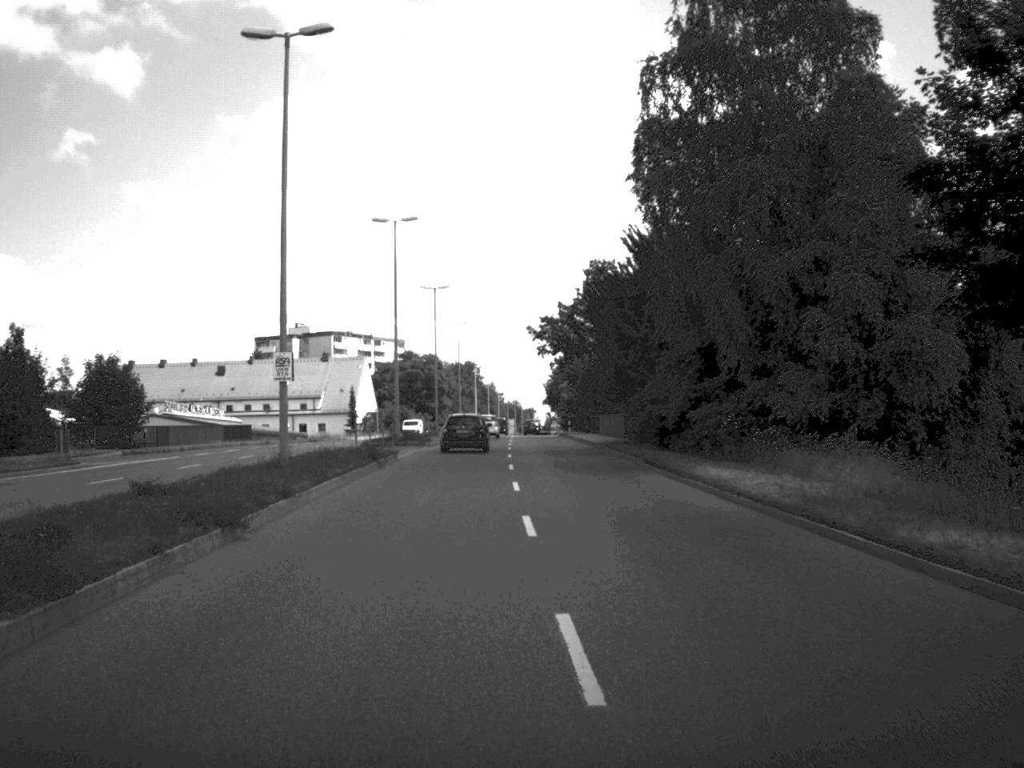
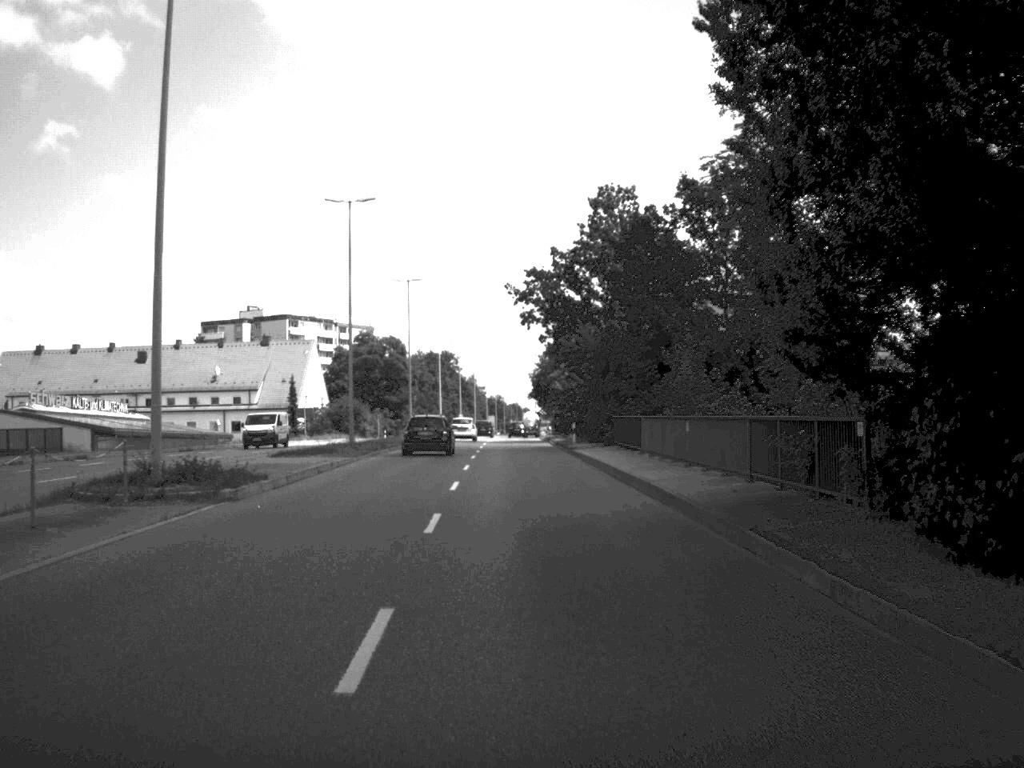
(+0.3, +35.1) m; +1°
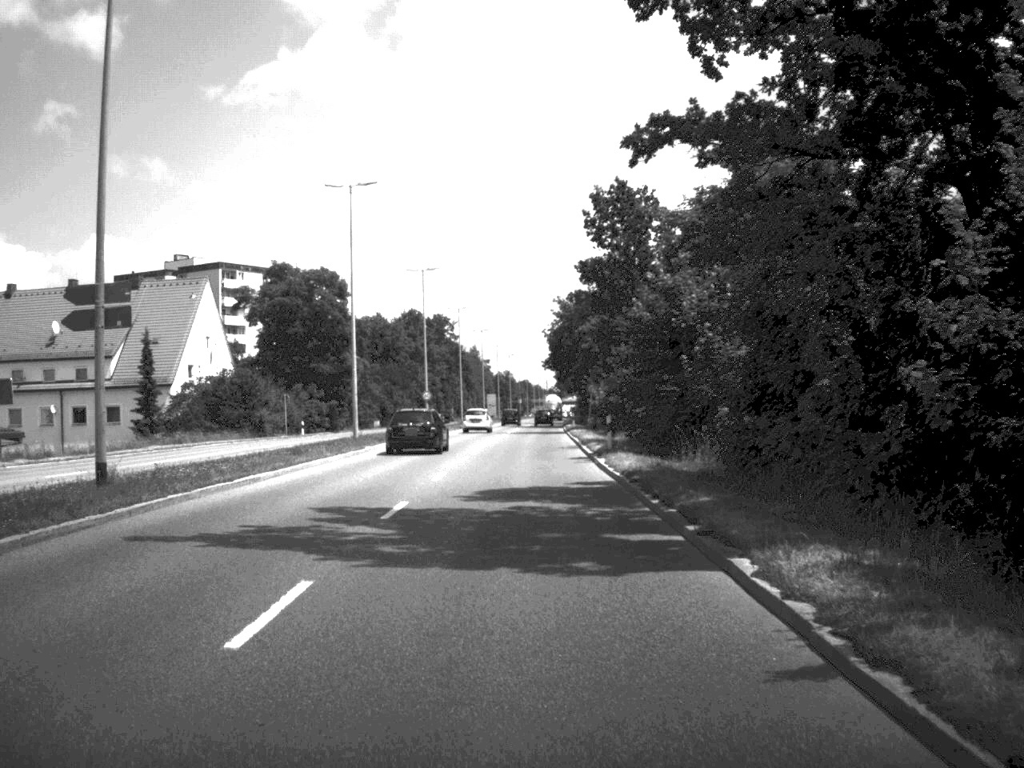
(-0.5, +60.8) m; -1°
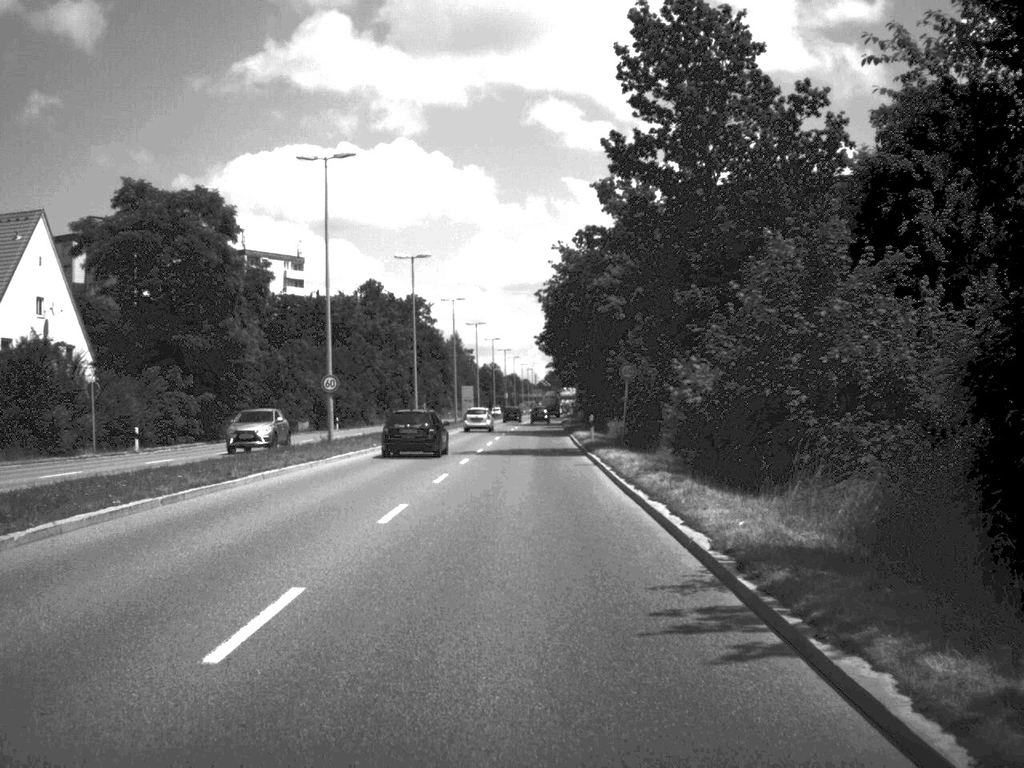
(+0.1, +35.6) m; 0°
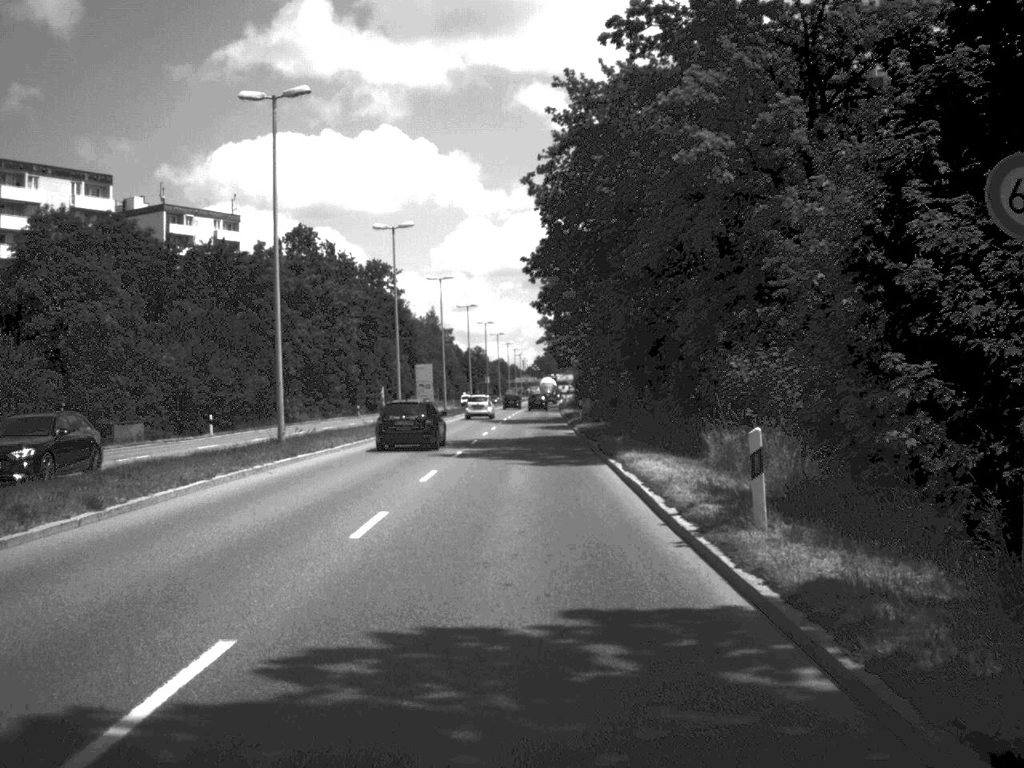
(+0.1, +37.5) m; 0°
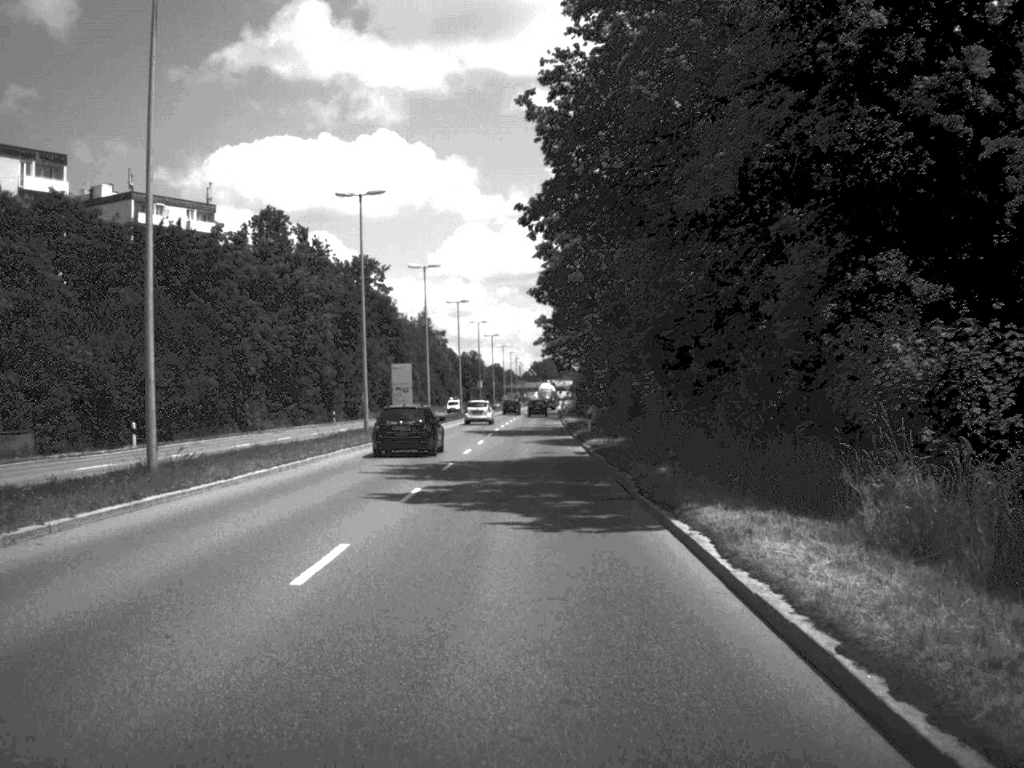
(0.0, +12.2) m; 0°
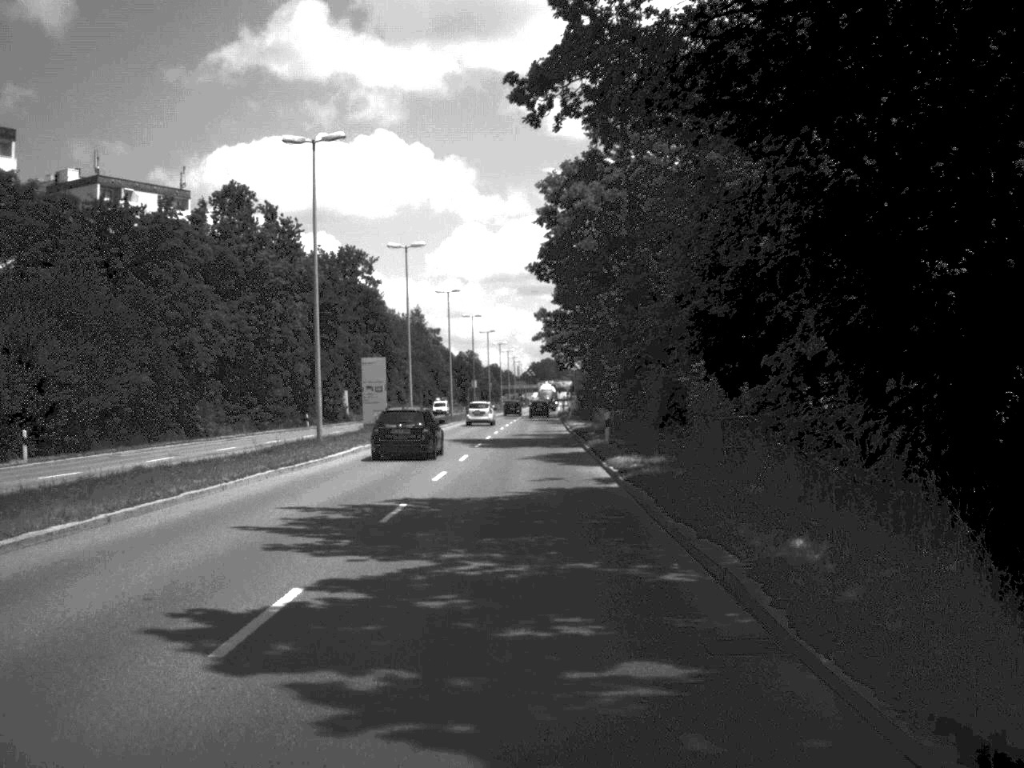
(0.0, +11.6) m; 0°
